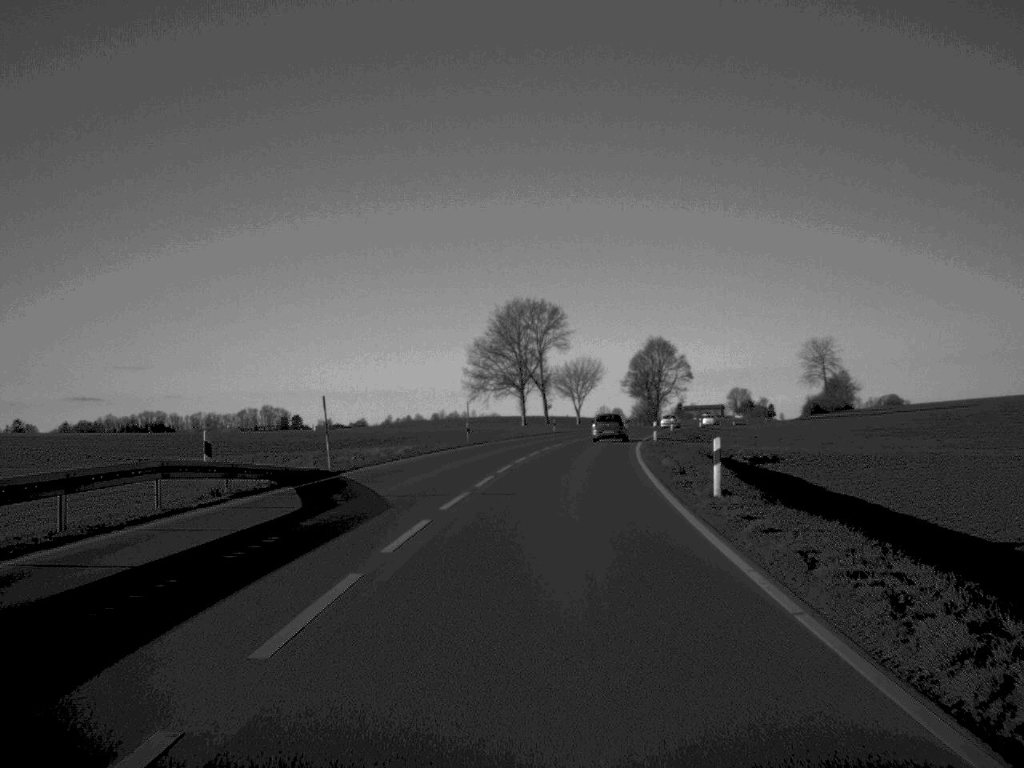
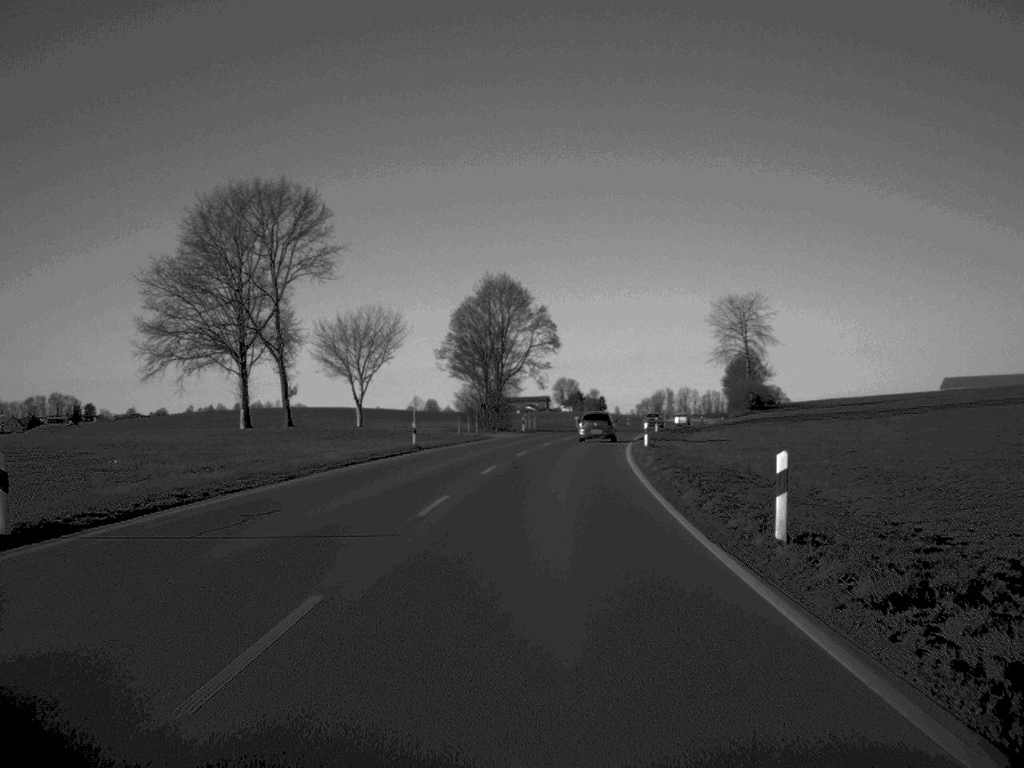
(+6.0, +81.5) m; +8°
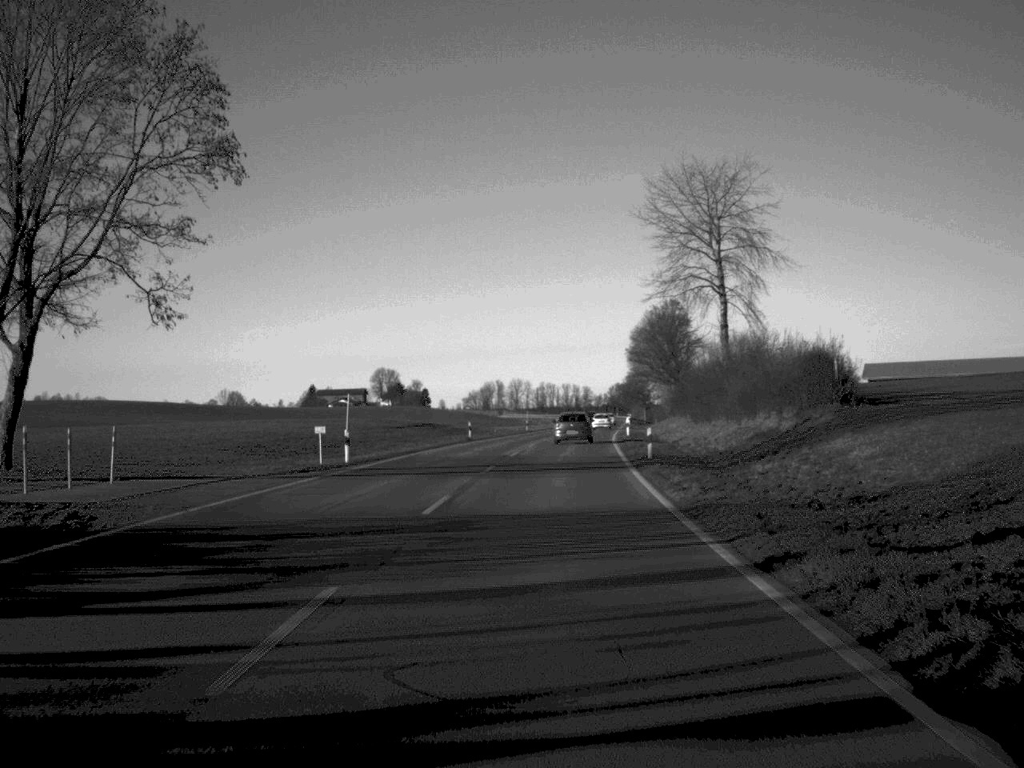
(+5.5, +82.3) m; +8°
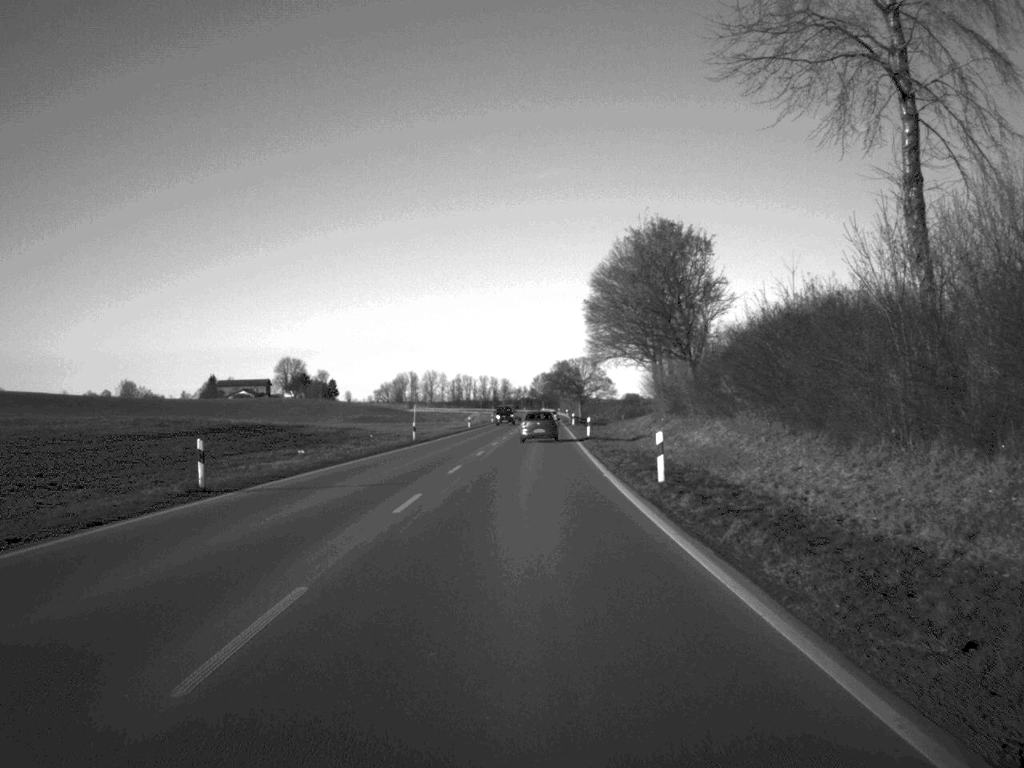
(+1.5, +47.5) m; +4°
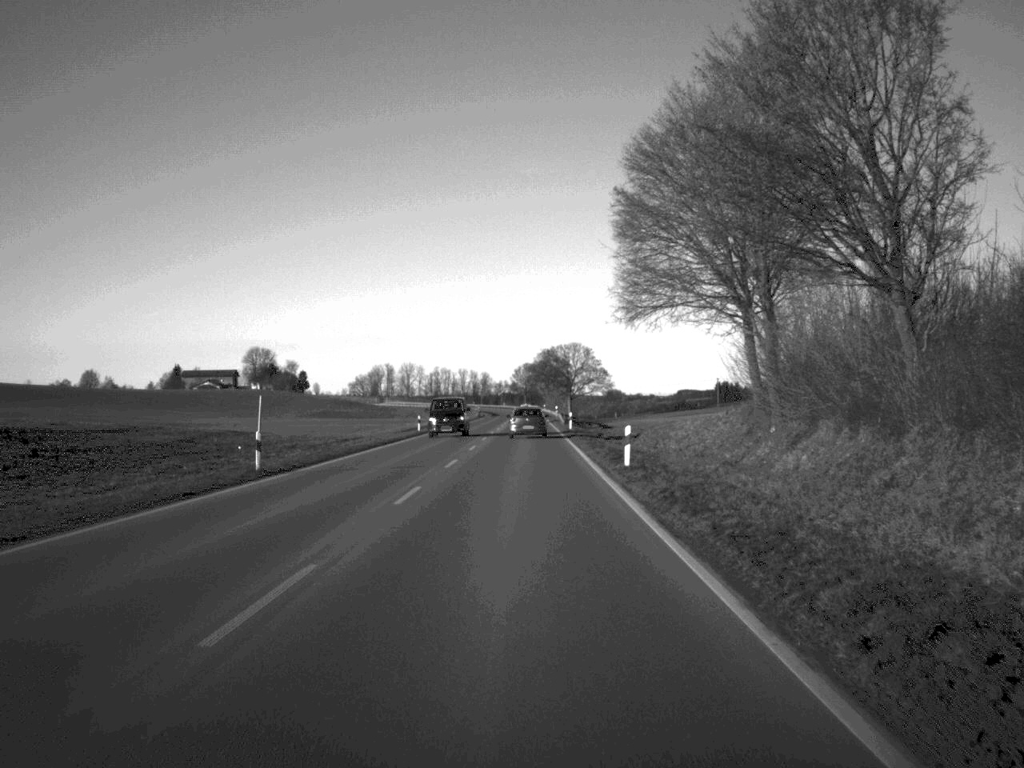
(+0.3, +34.3) m; +1°
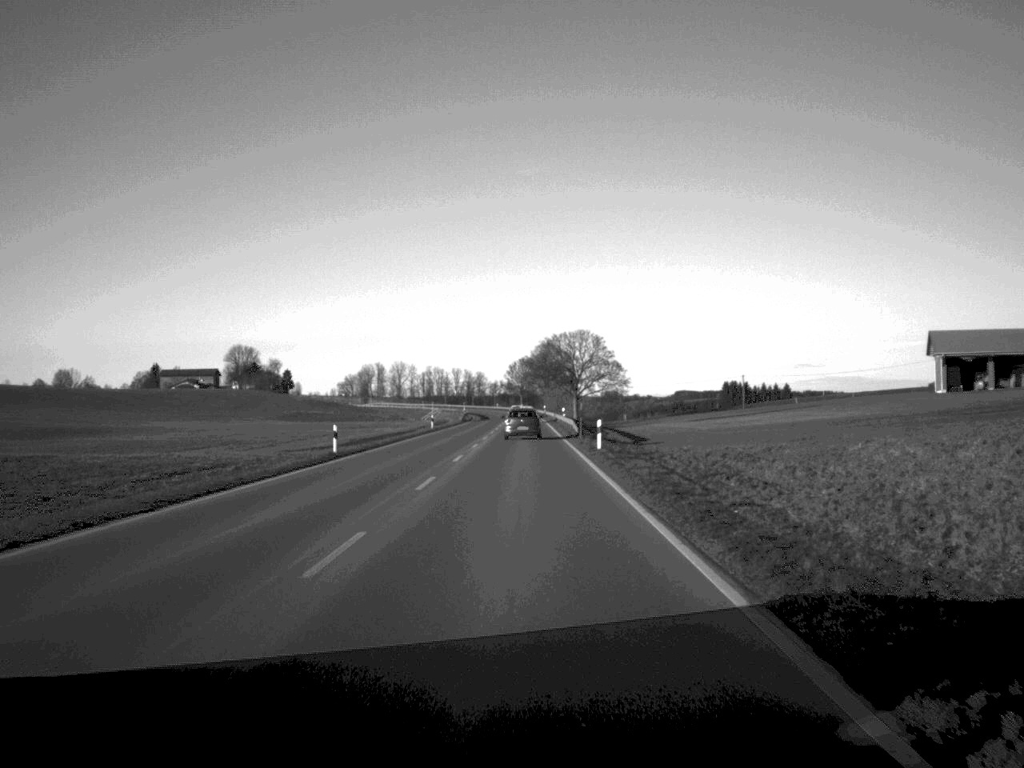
(0.0, +32.1) m; 0°
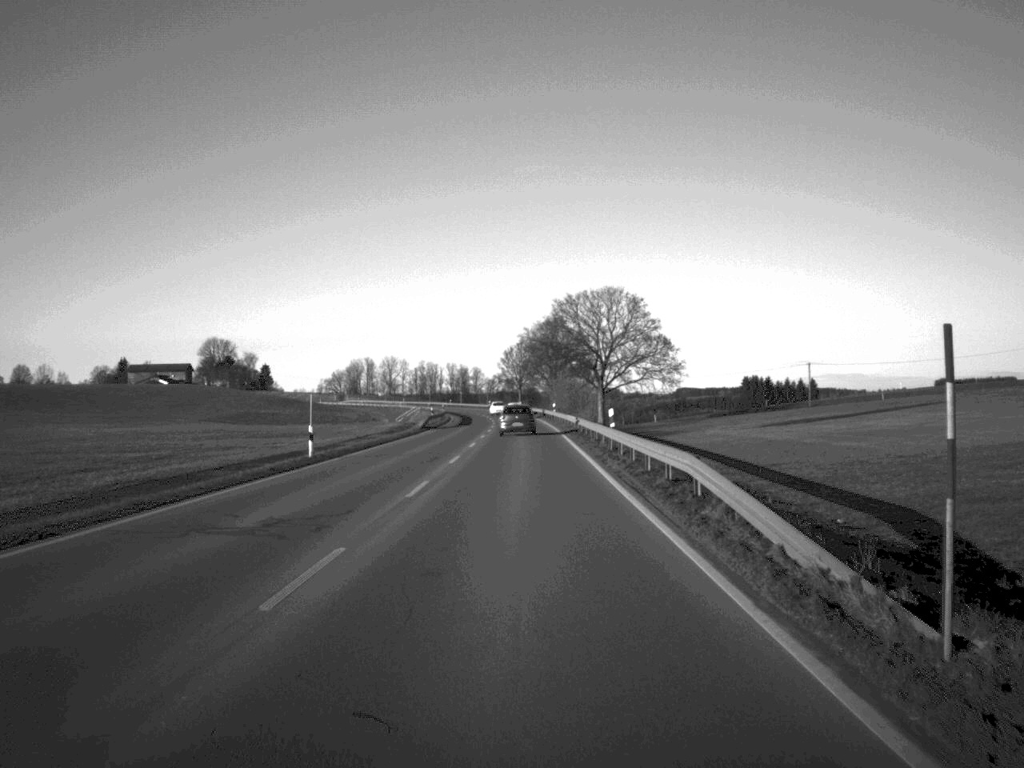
(0.0, +49.7) m; 0°
